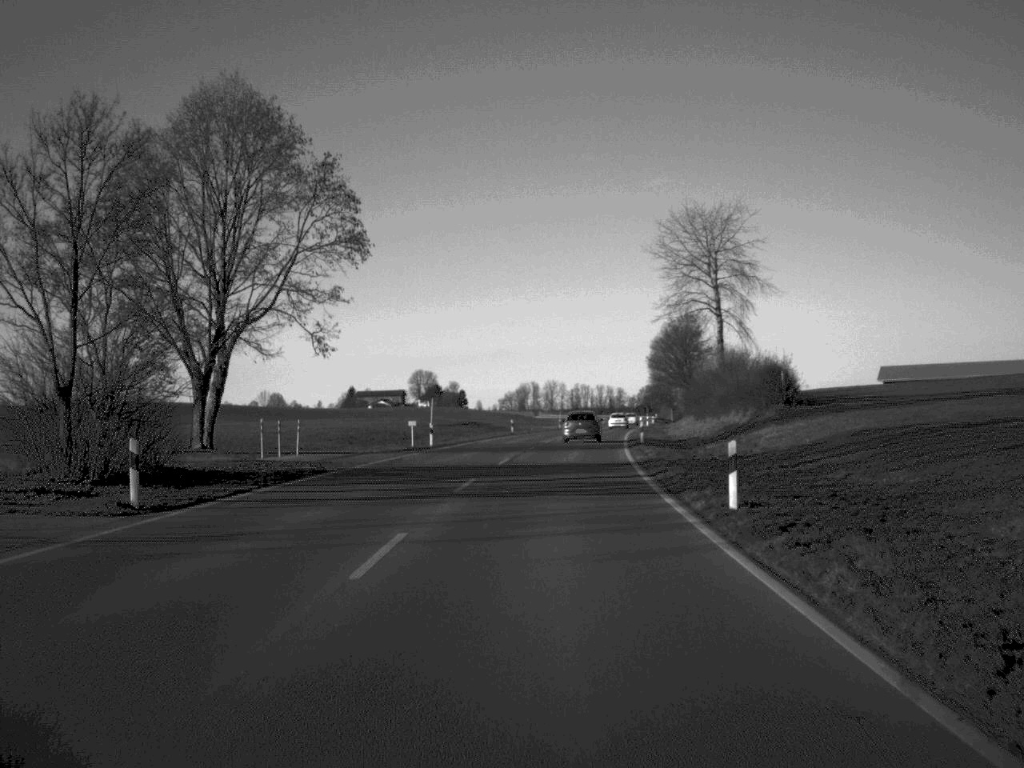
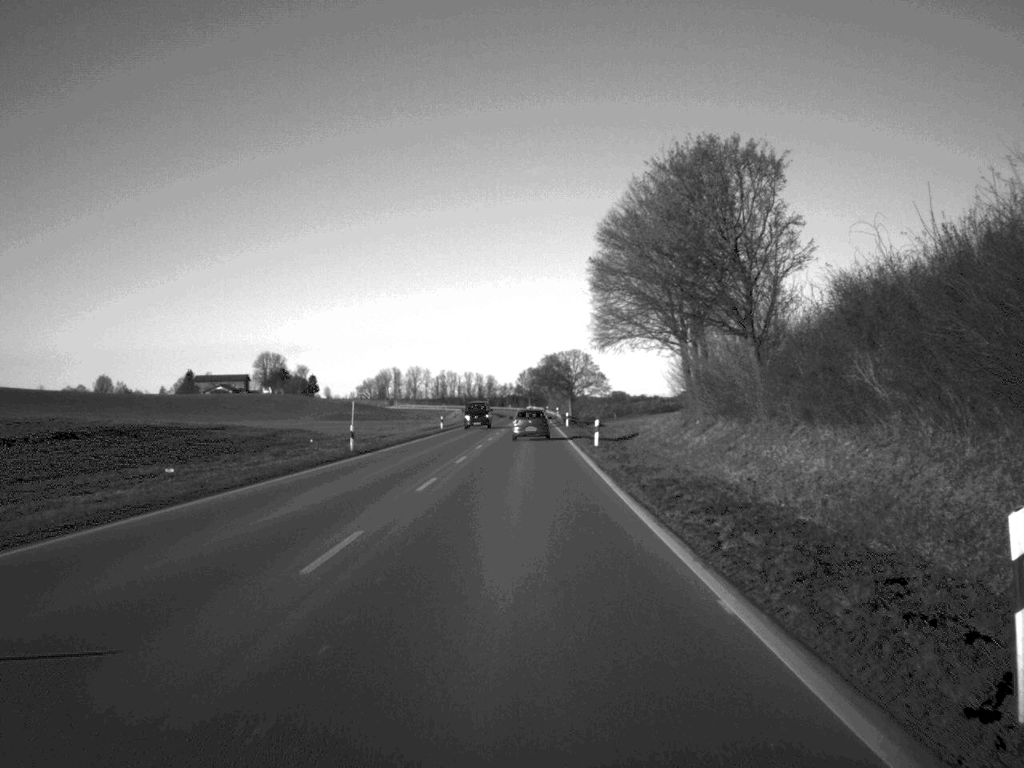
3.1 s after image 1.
(+4.8, +82.3) m; +6°
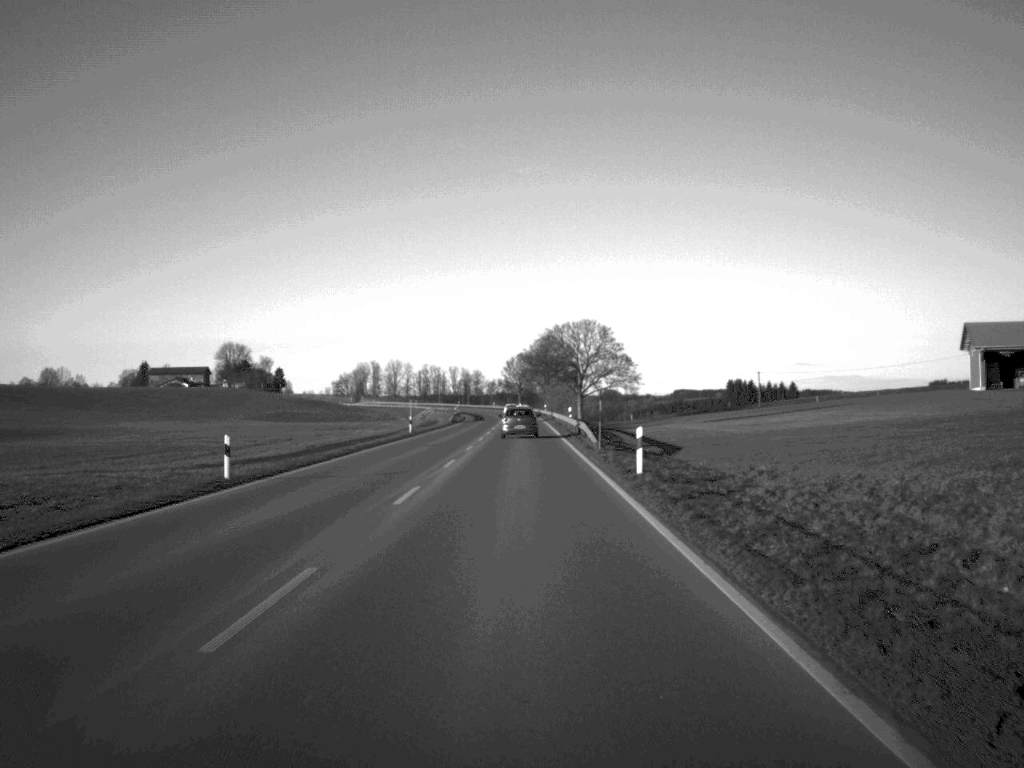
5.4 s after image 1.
(+0.2, +63.3) m; 0°
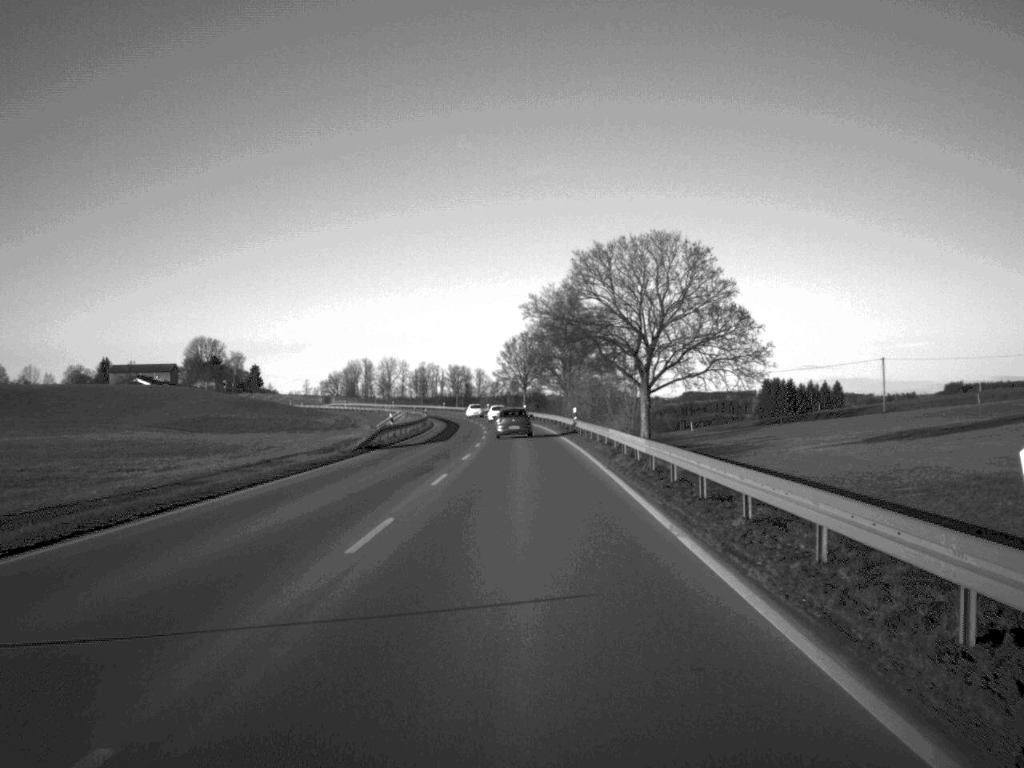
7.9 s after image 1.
(-0.2, +65.9) m; 0°
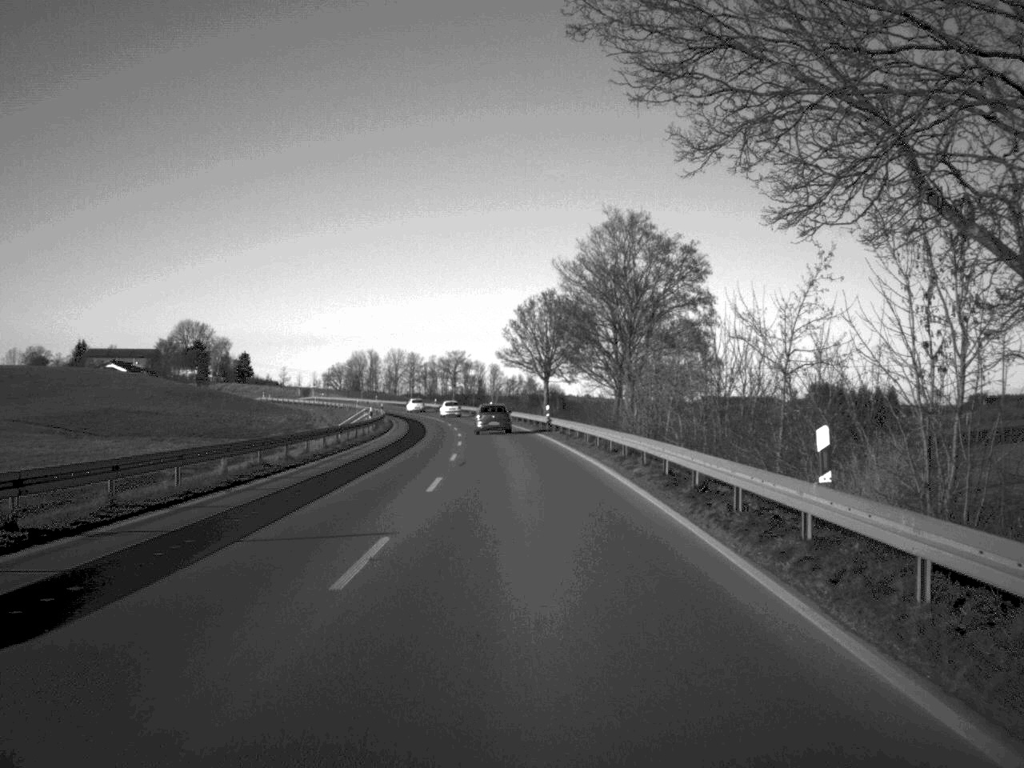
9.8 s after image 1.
(-0.3, +50.2) m; -1°
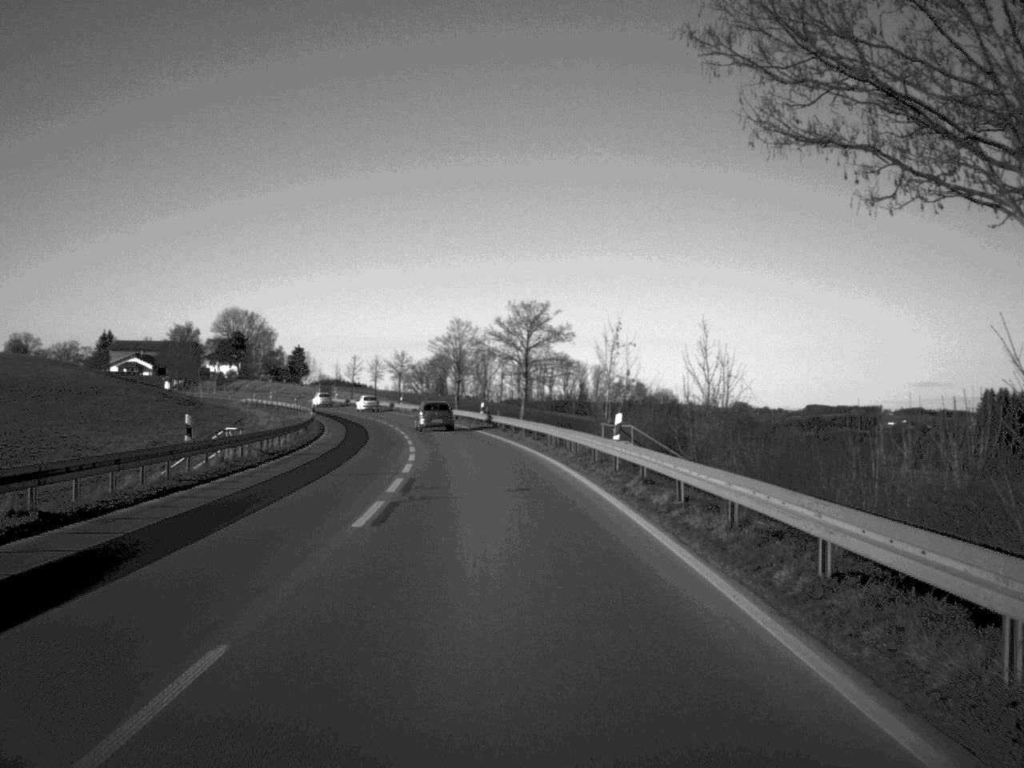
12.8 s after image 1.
(-2.7, +78.2) m; -5°
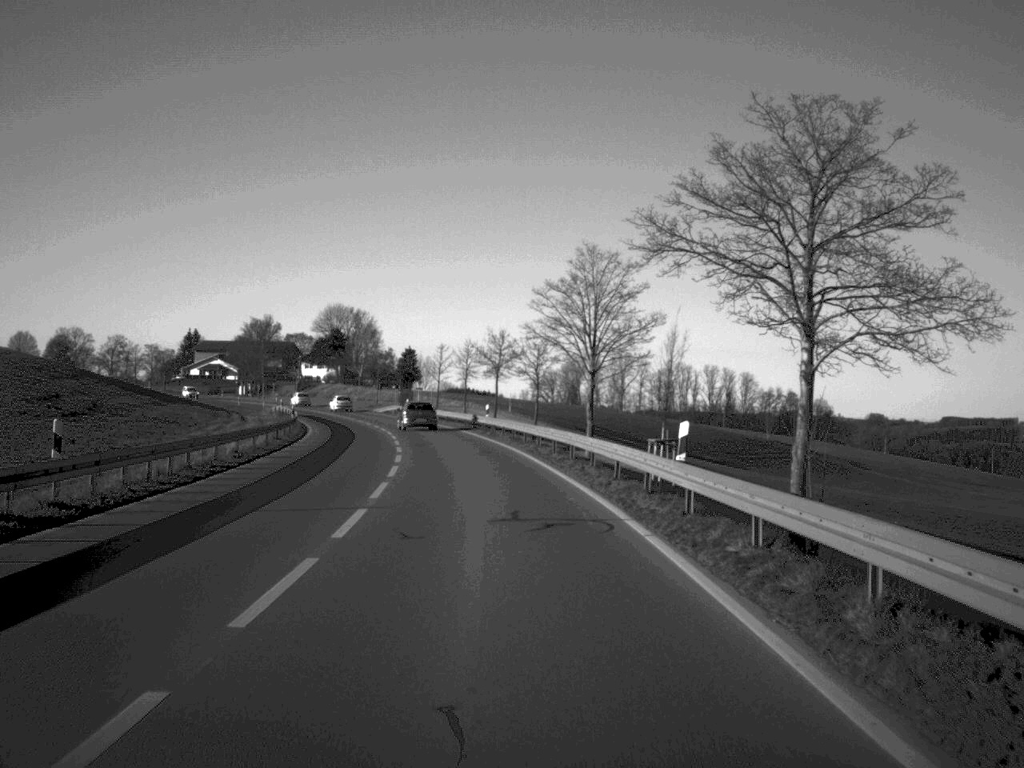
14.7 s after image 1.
(-2.6, +49.2) m; -6°
